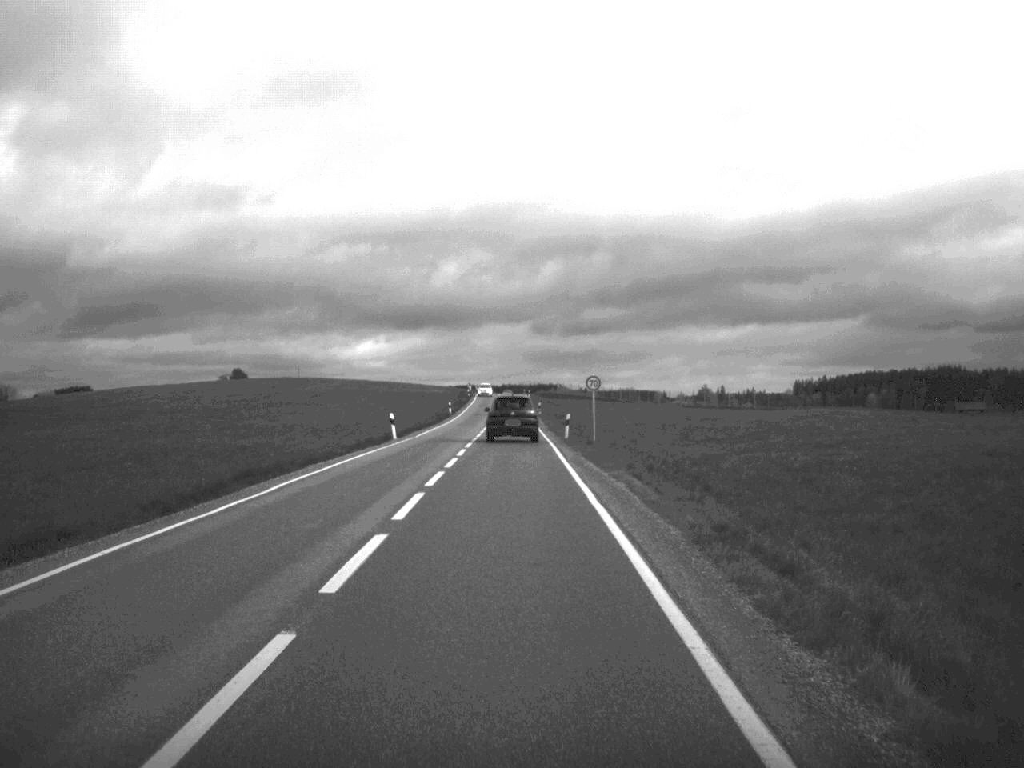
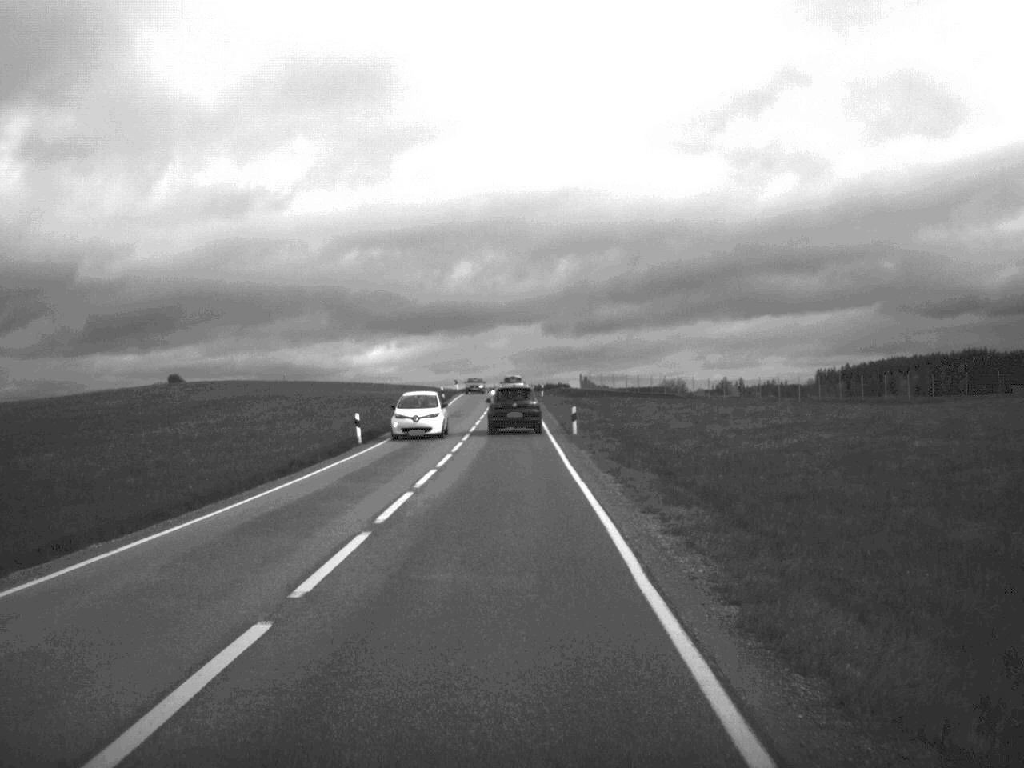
(-0.3, +58.4) m; -1°
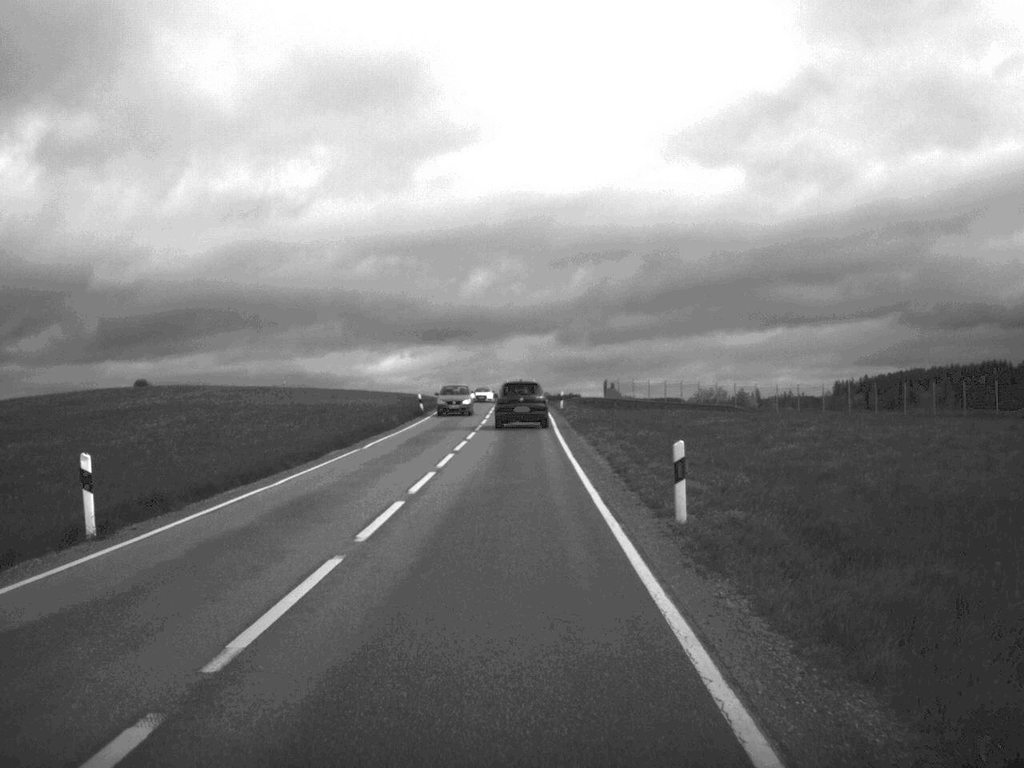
(-0.1, +26.5) m; -1°
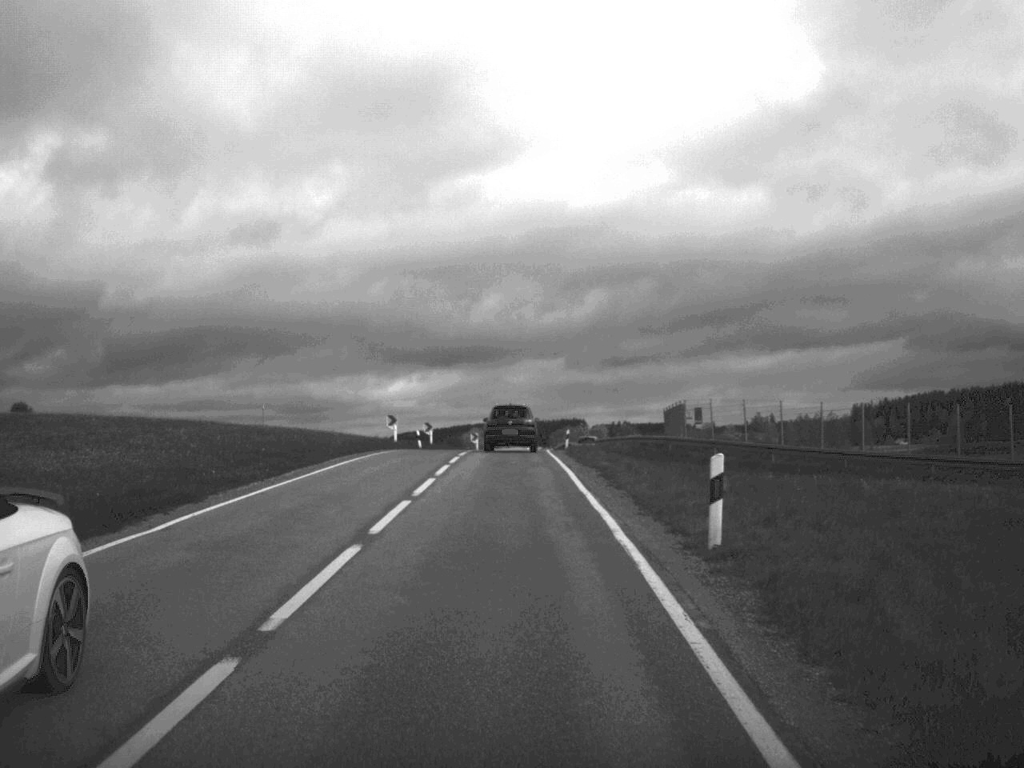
(0.0, +52.0) m; 0°
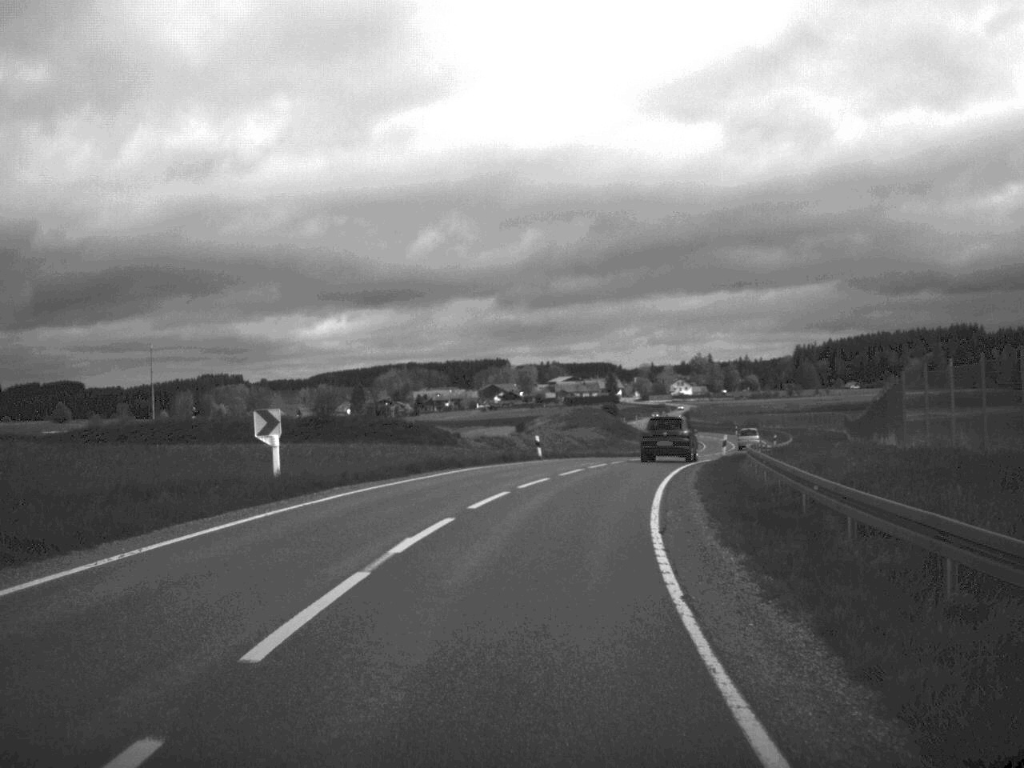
(0.0, +60.9) m; +4°
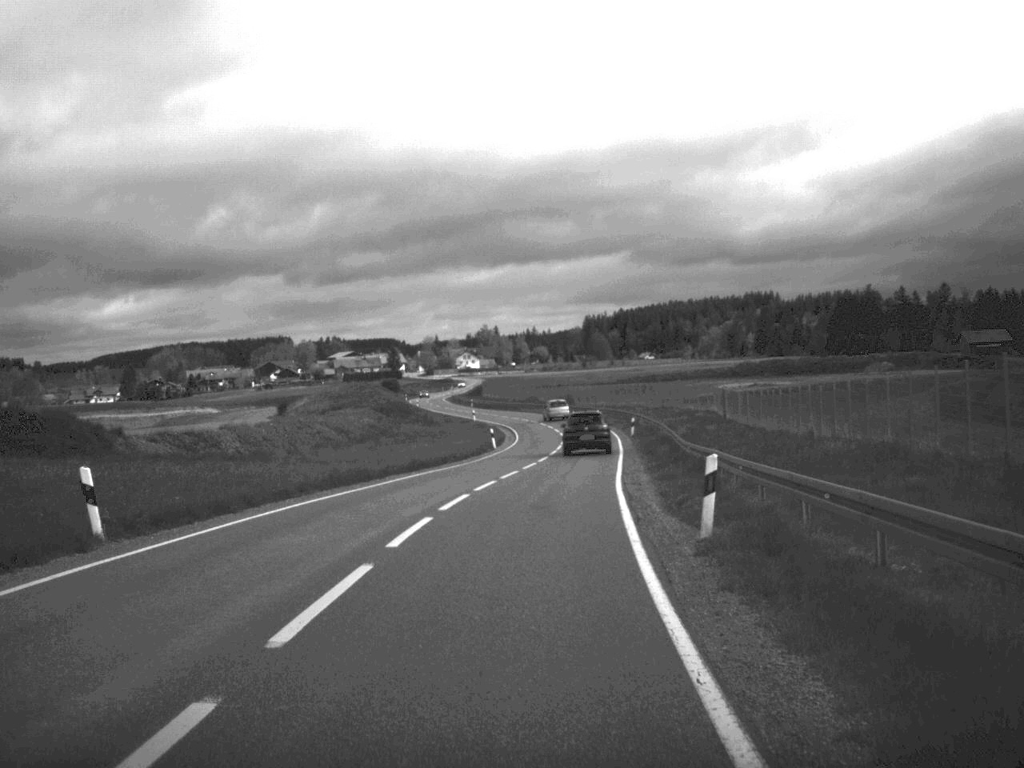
(+2.9, +34.3) m; +9°
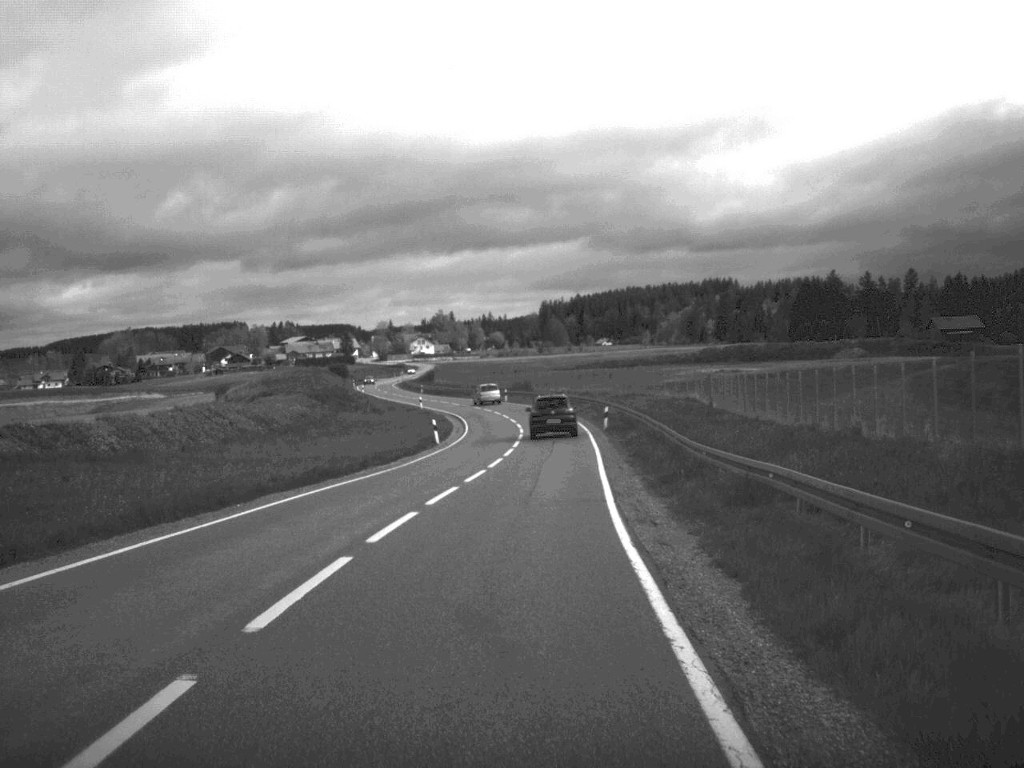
(+0.2, +11.4) m; +2°
